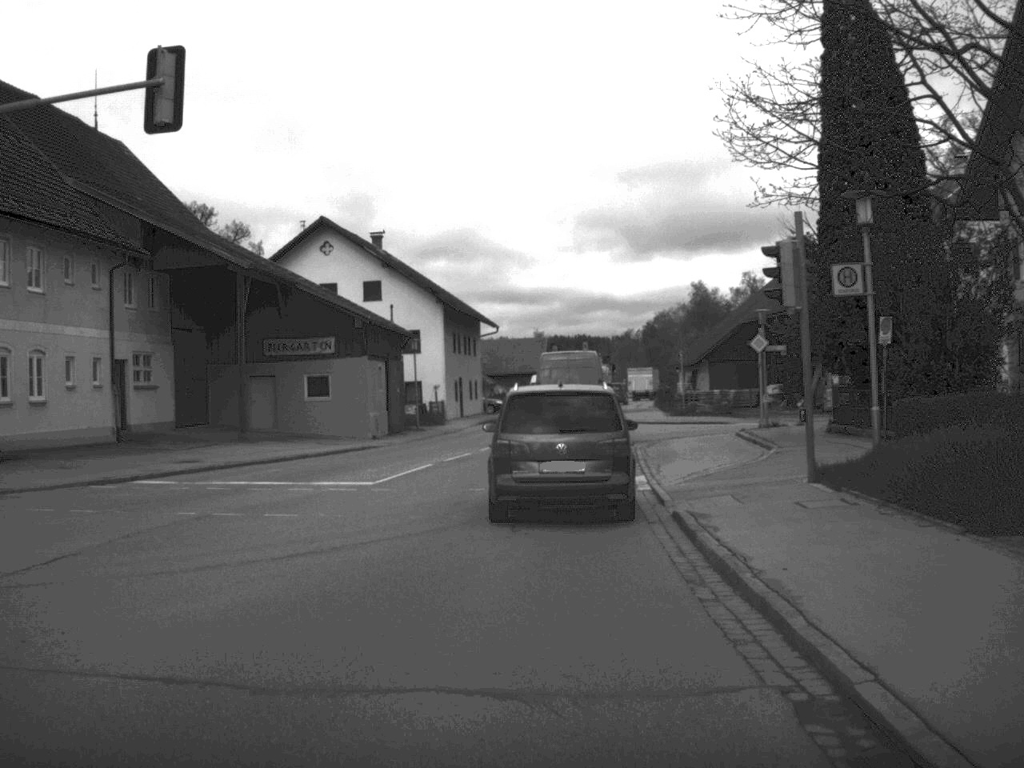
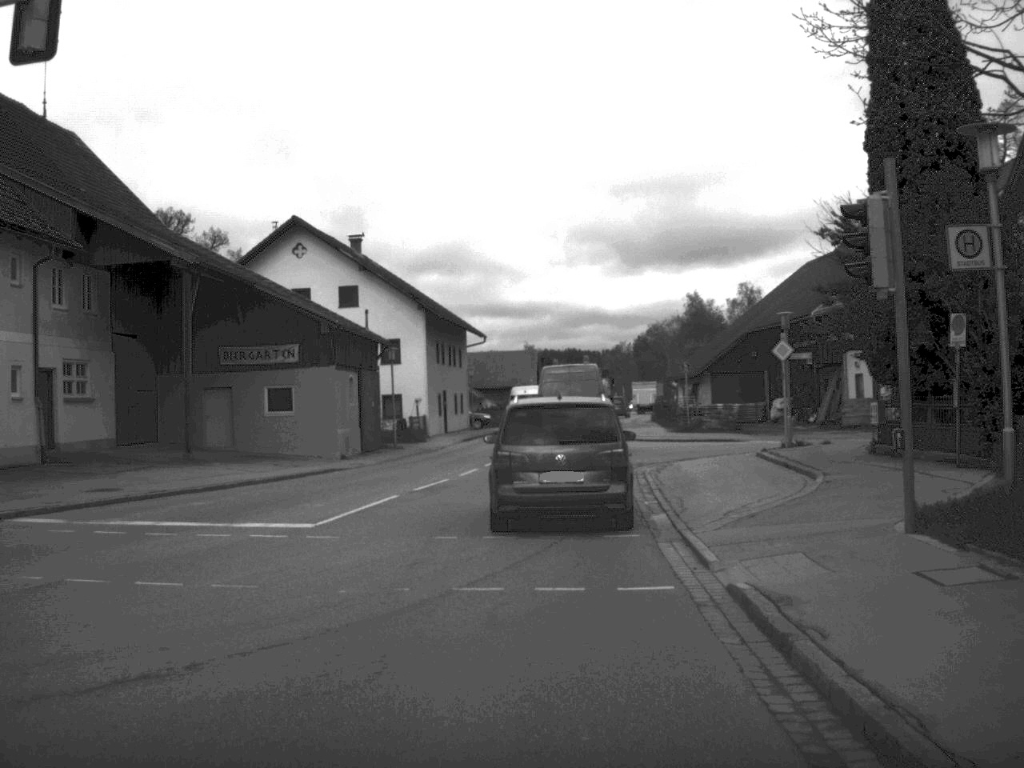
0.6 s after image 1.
(0.0, +5.1) m; 0°
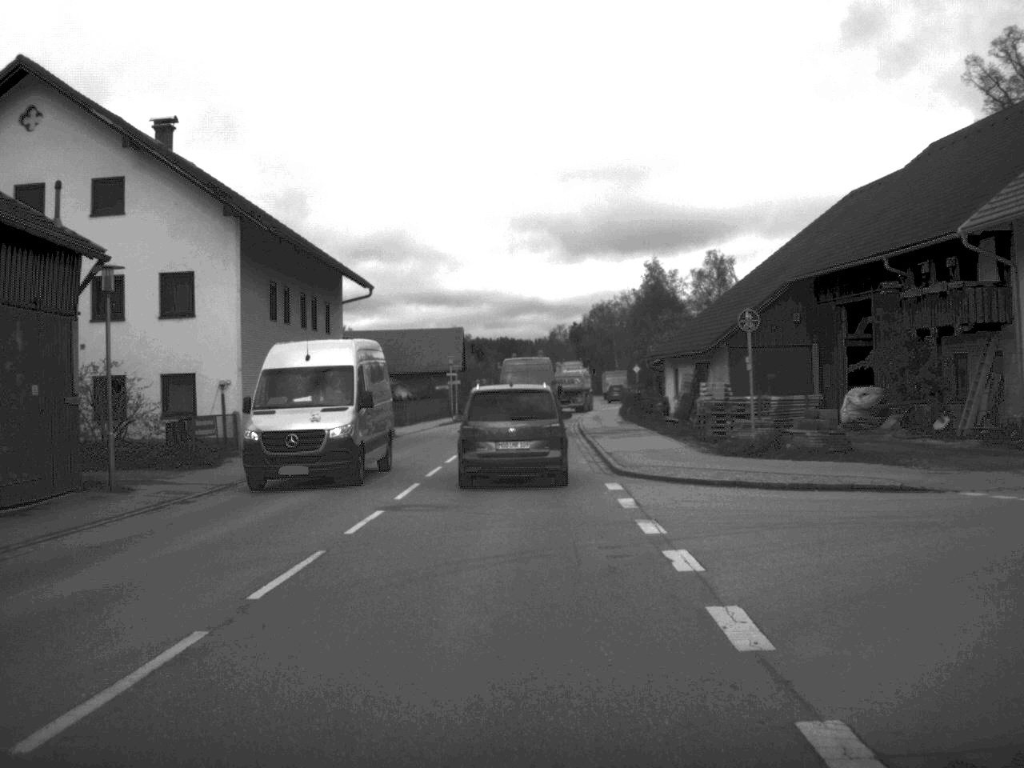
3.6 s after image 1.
(+0.7, +27.1) m; +3°
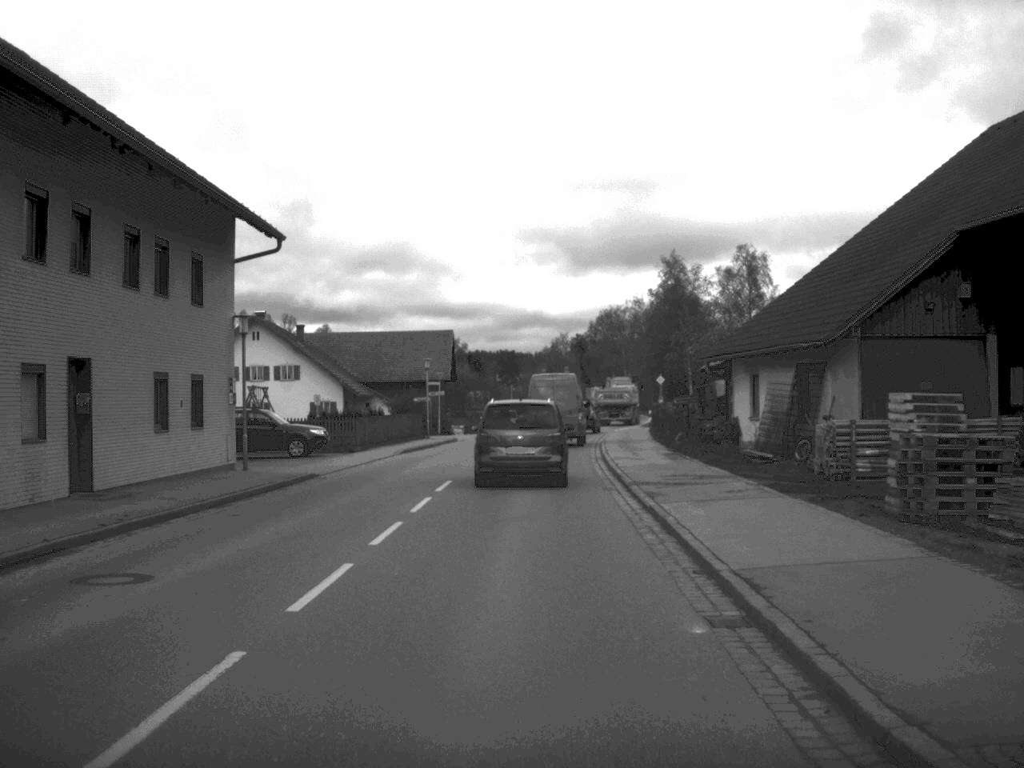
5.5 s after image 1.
(0.0, +18.0) m; 0°
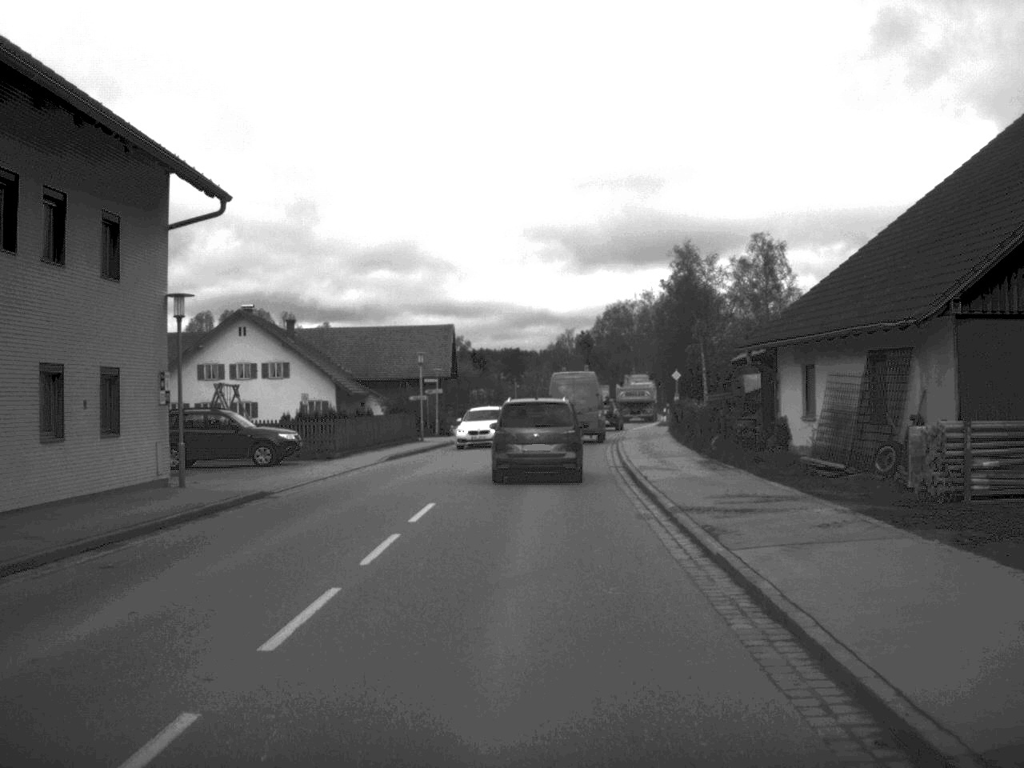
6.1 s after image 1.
(0.0, +6.1) m; 0°
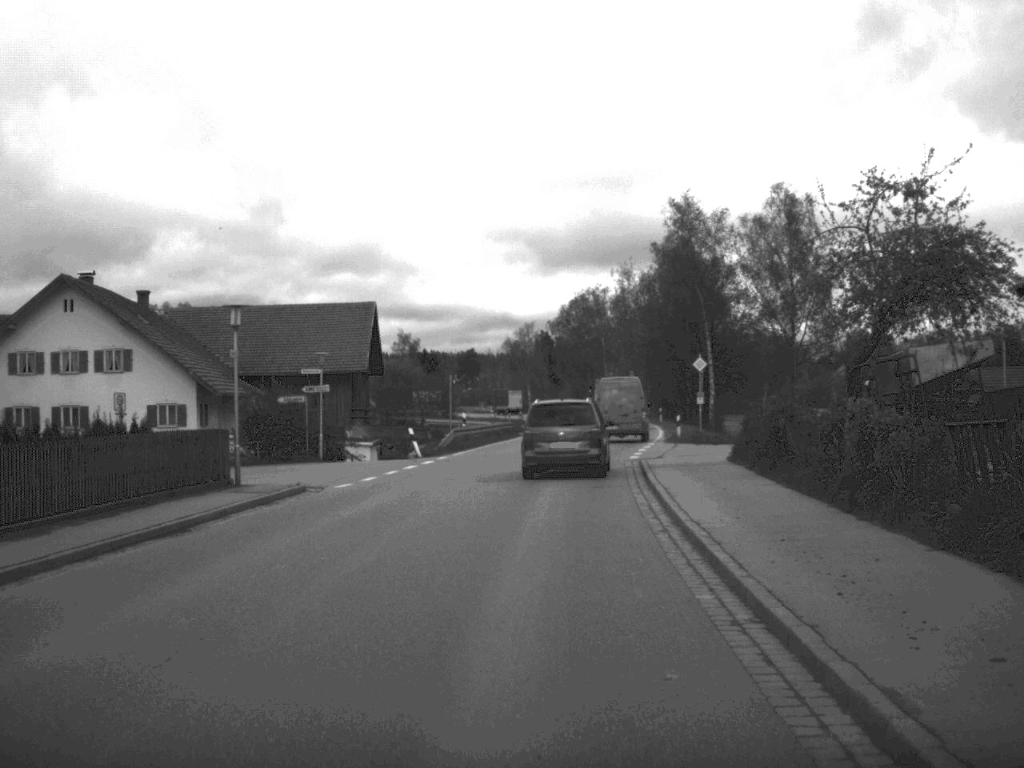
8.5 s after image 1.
(+0.6, +26.9) m; +2°
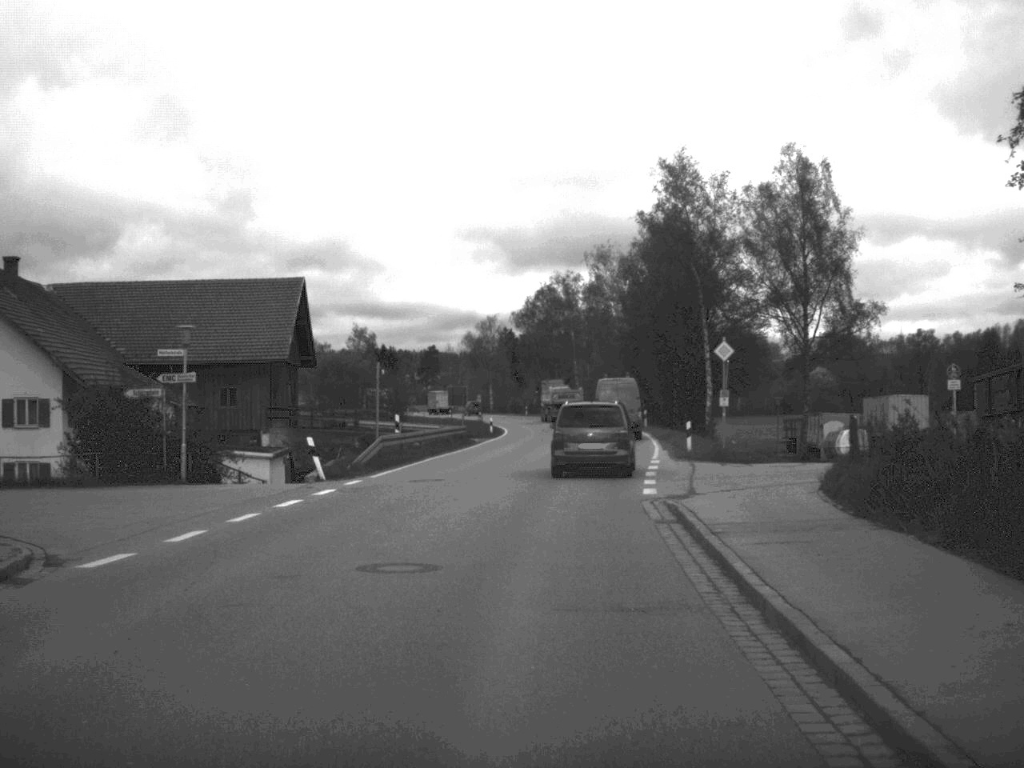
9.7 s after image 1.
(+0.2, +13.7) m; +2°
